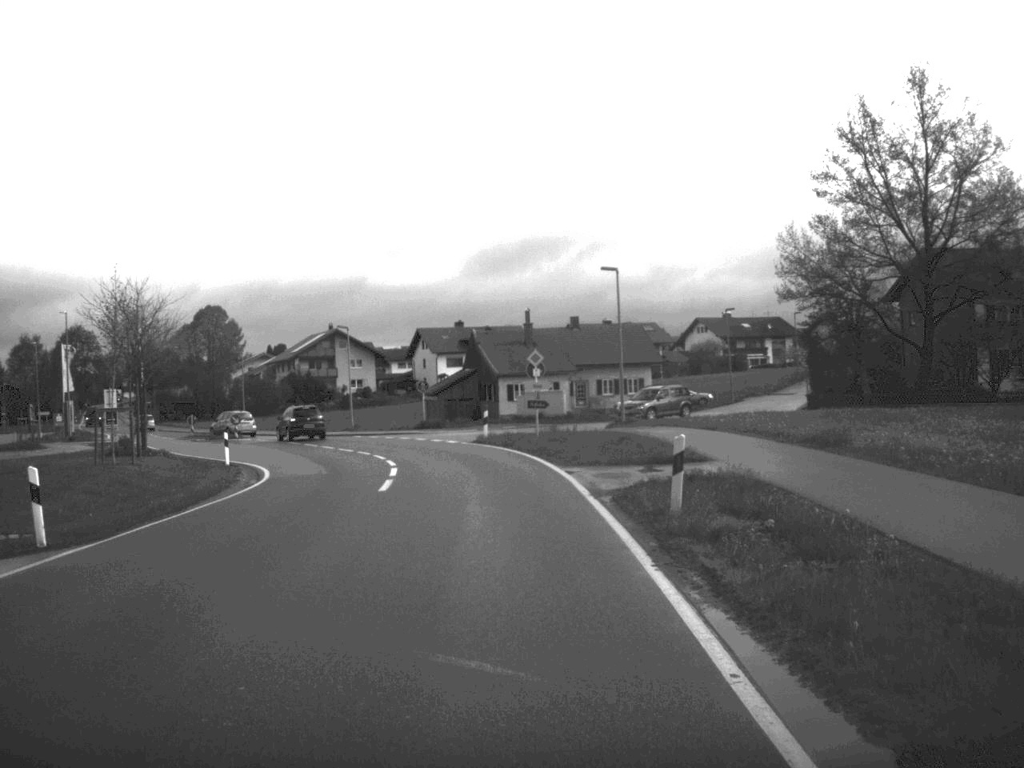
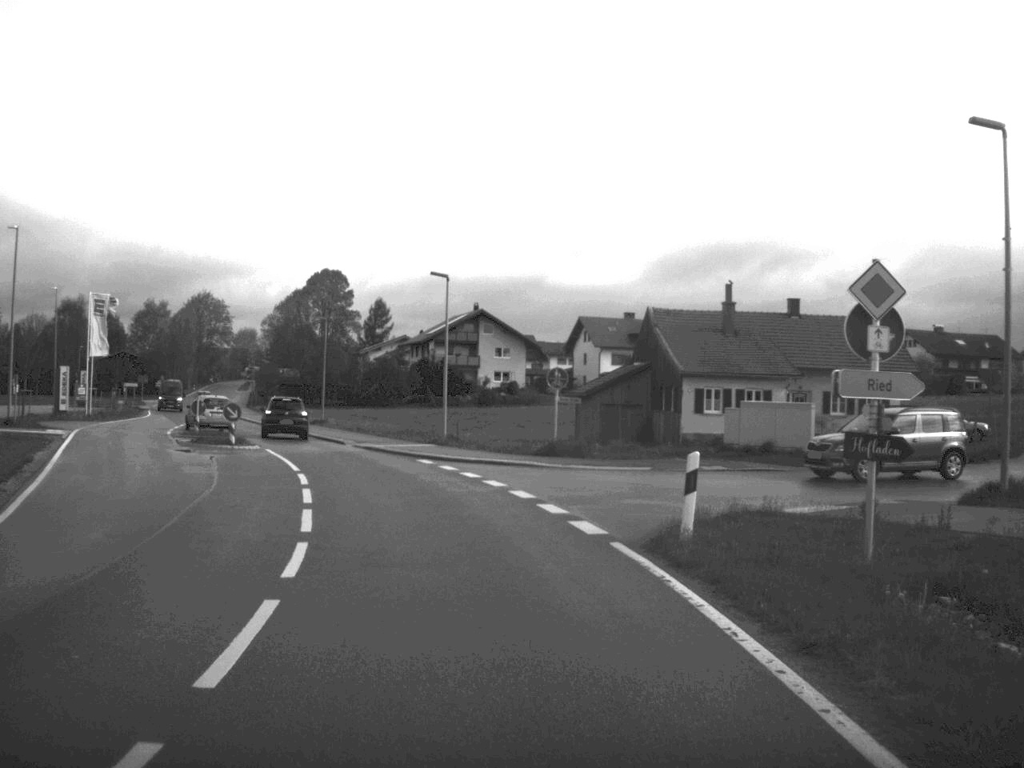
(-1.2, +28.7) m; -8°
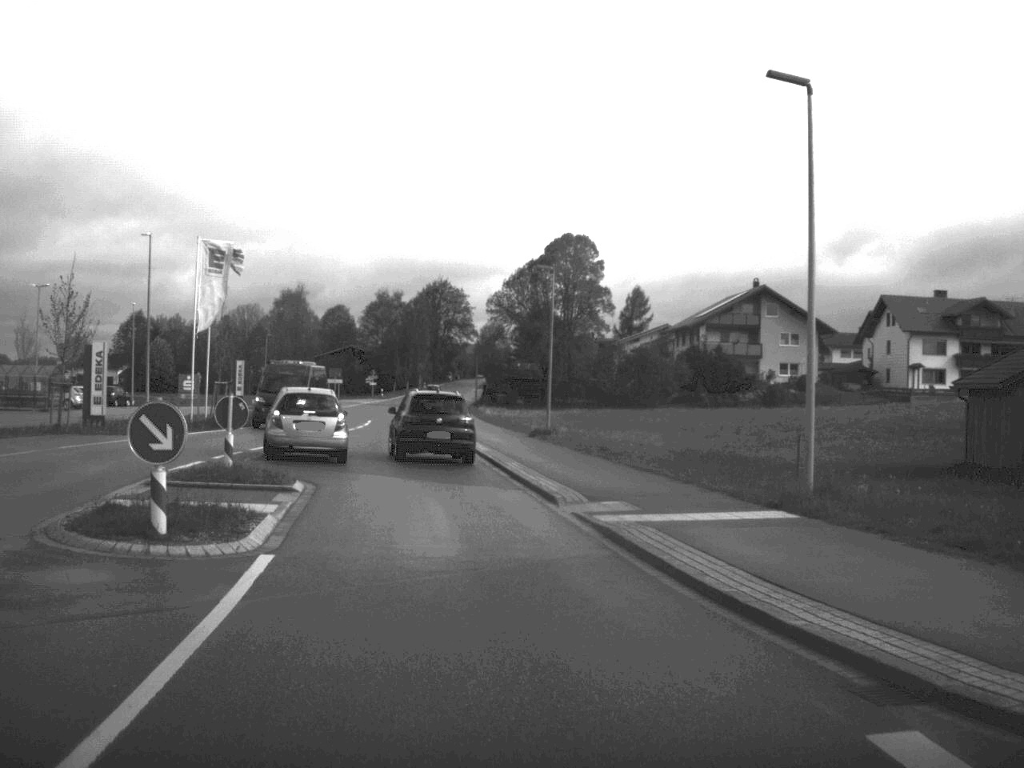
(-2.9, +27.6) m; -11°
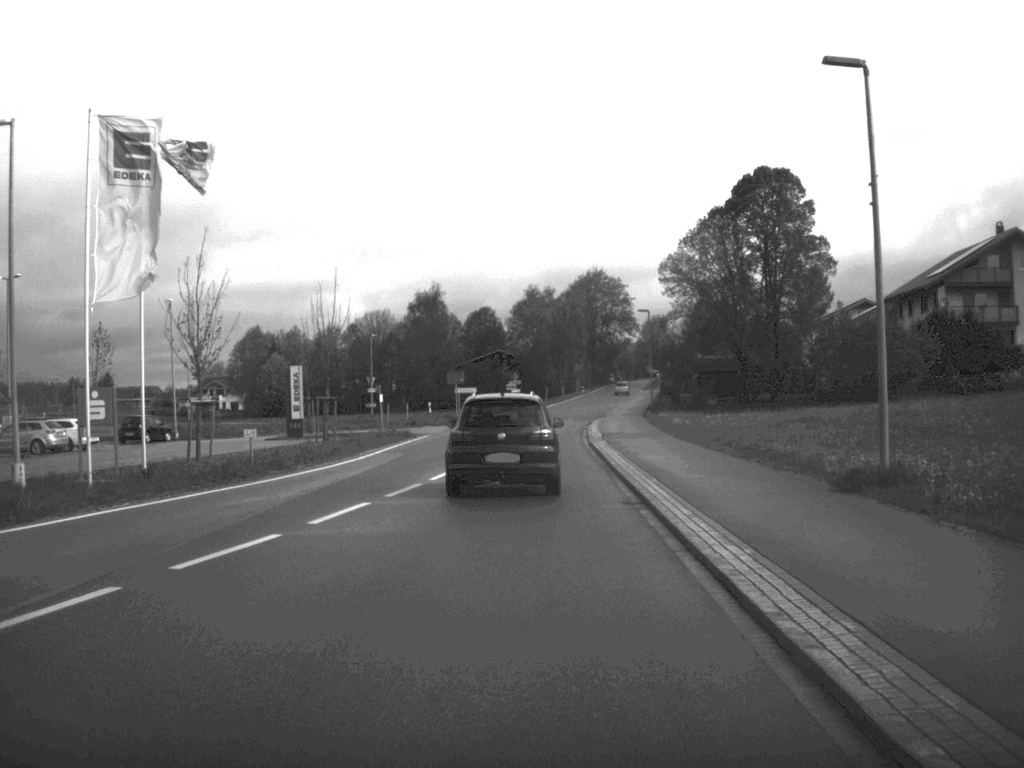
(-1.9, +28.2) m; -7°
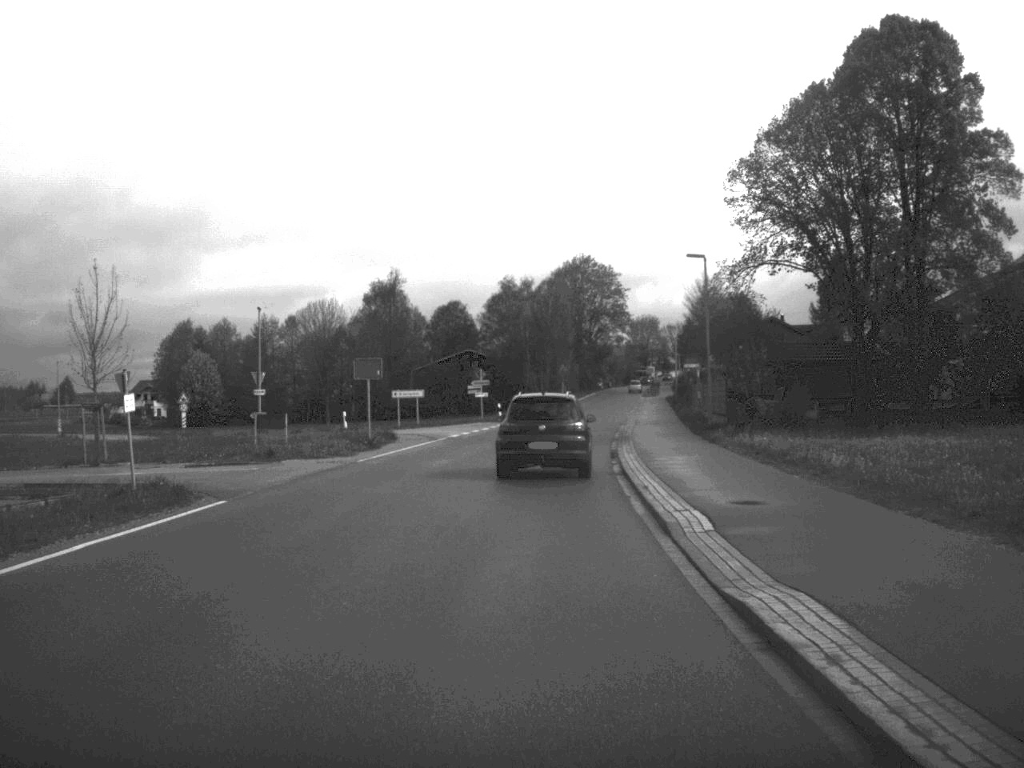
(+0.3, +32.1) m; +1°
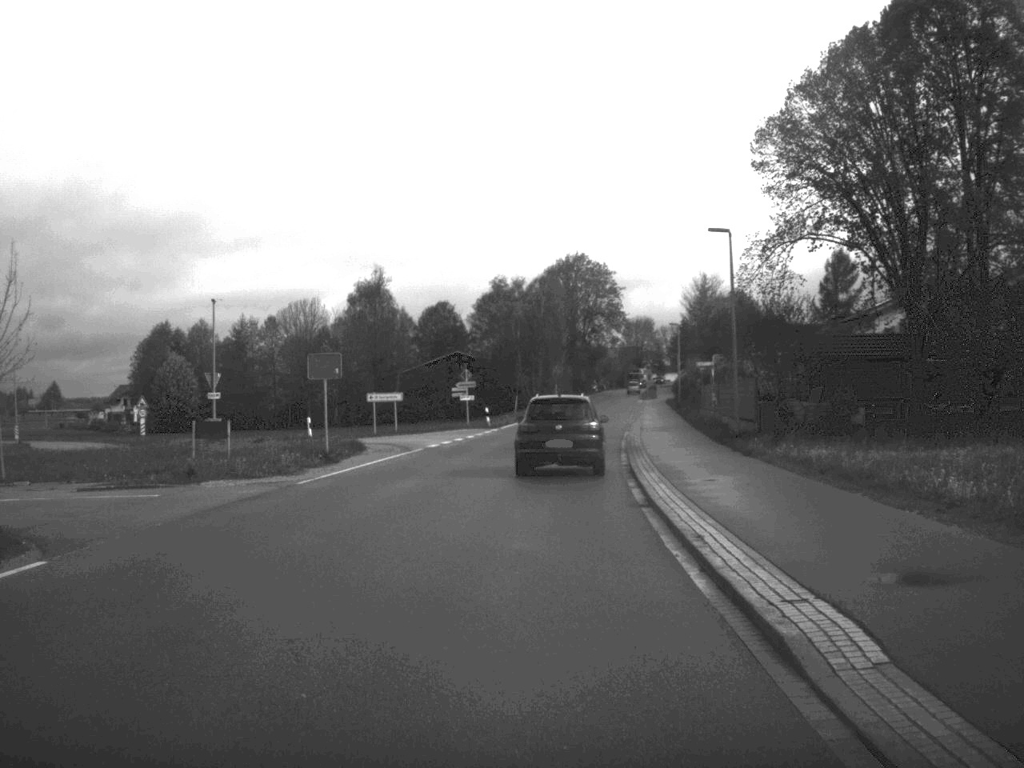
(0.0, +7.3) m; 0°
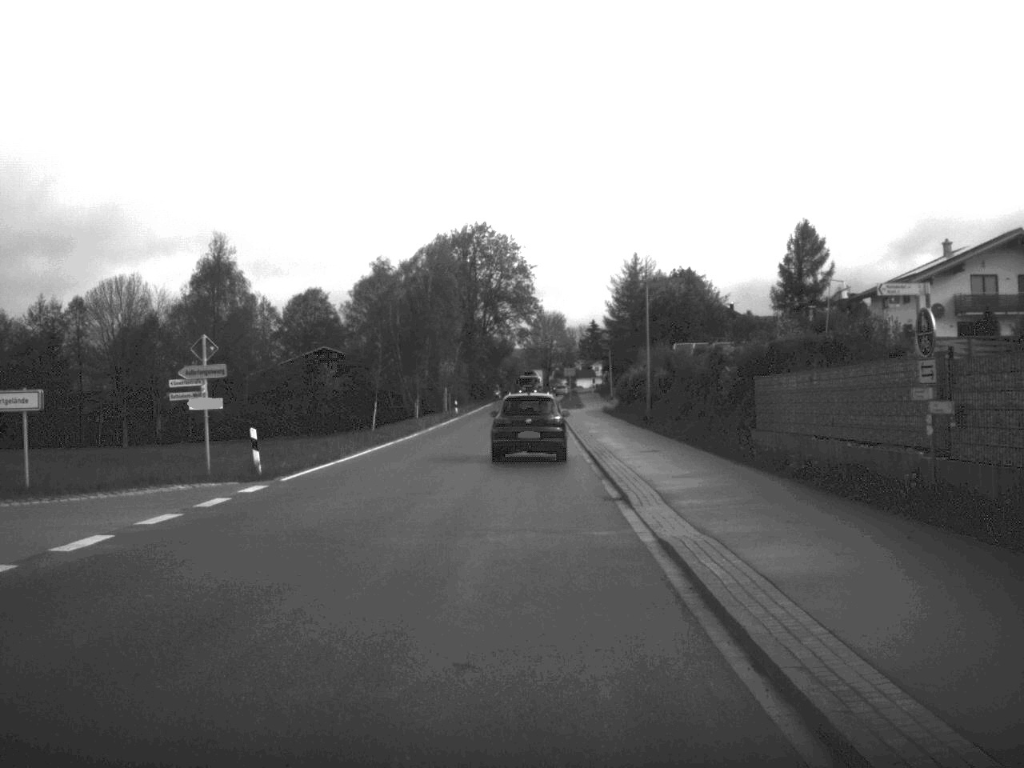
(+1.4, +37.4) m; +4°
